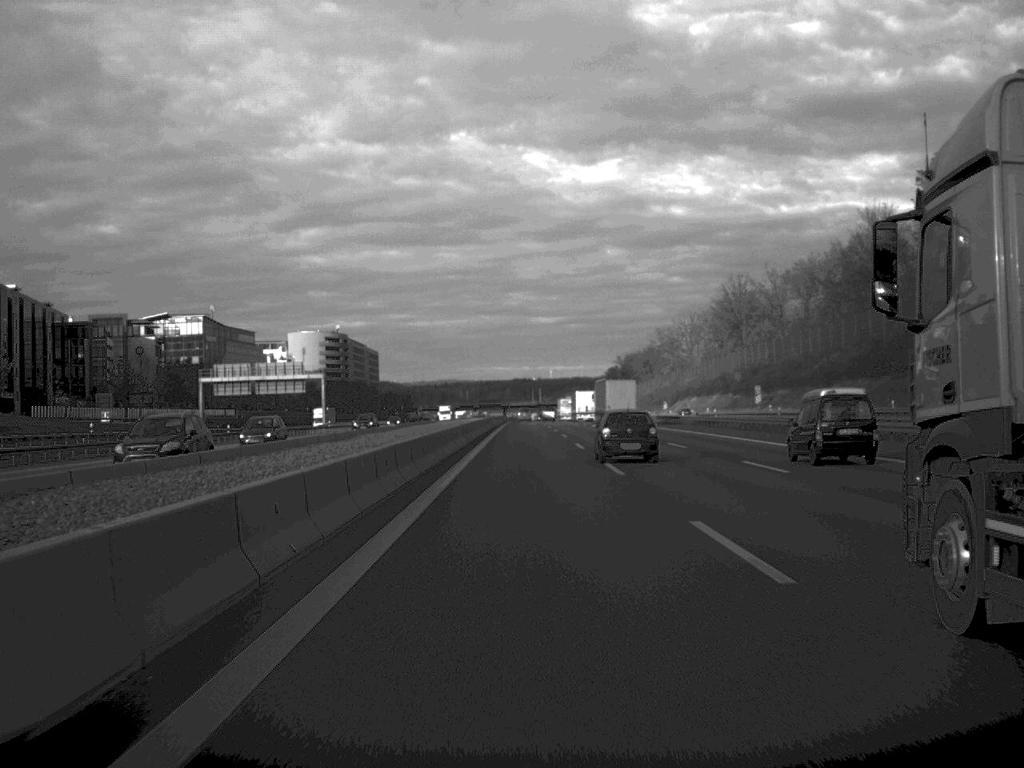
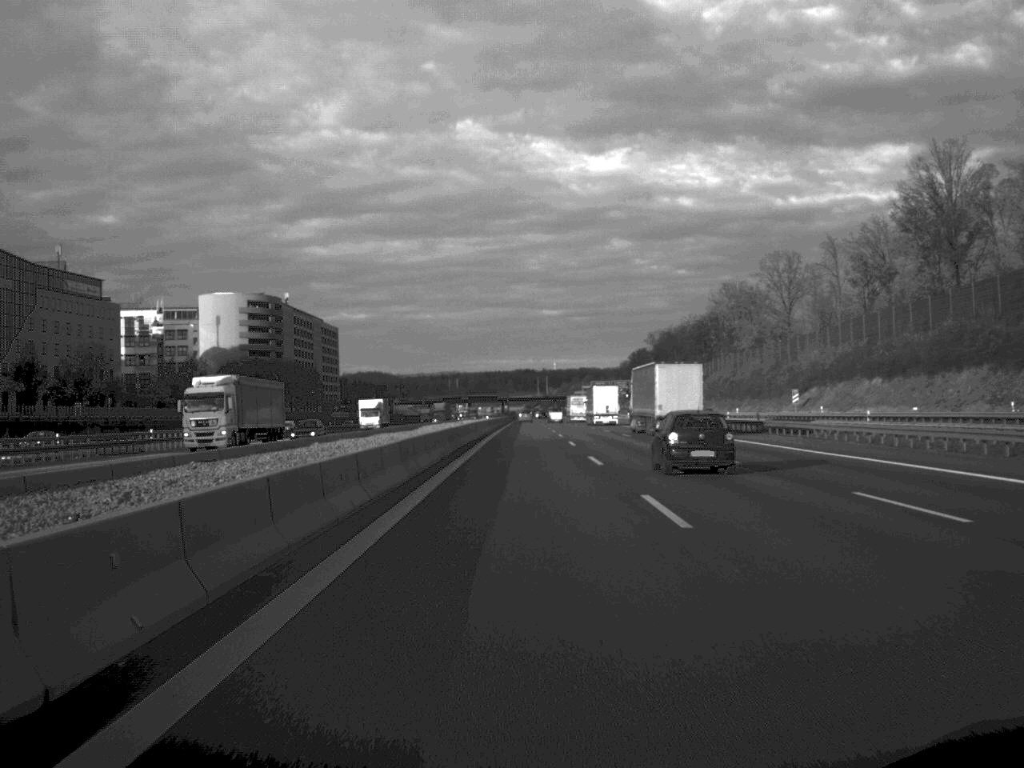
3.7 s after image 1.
(-0.4, +120.5) m; 0°
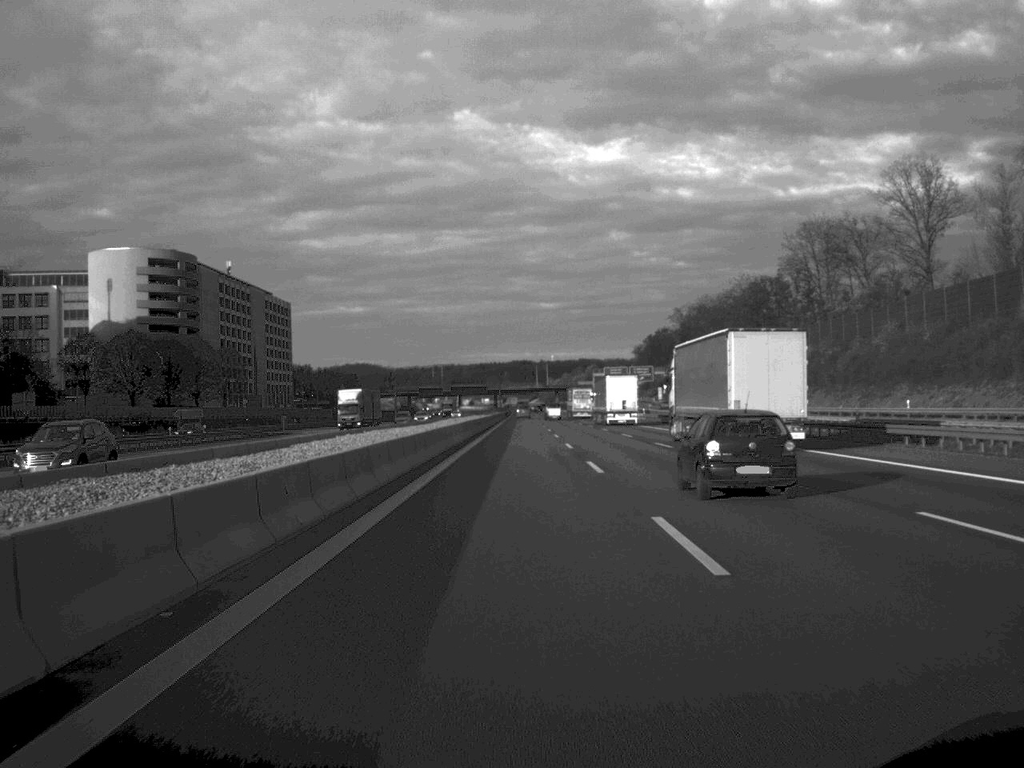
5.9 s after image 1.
(+0.1, +76.6) m; 0°
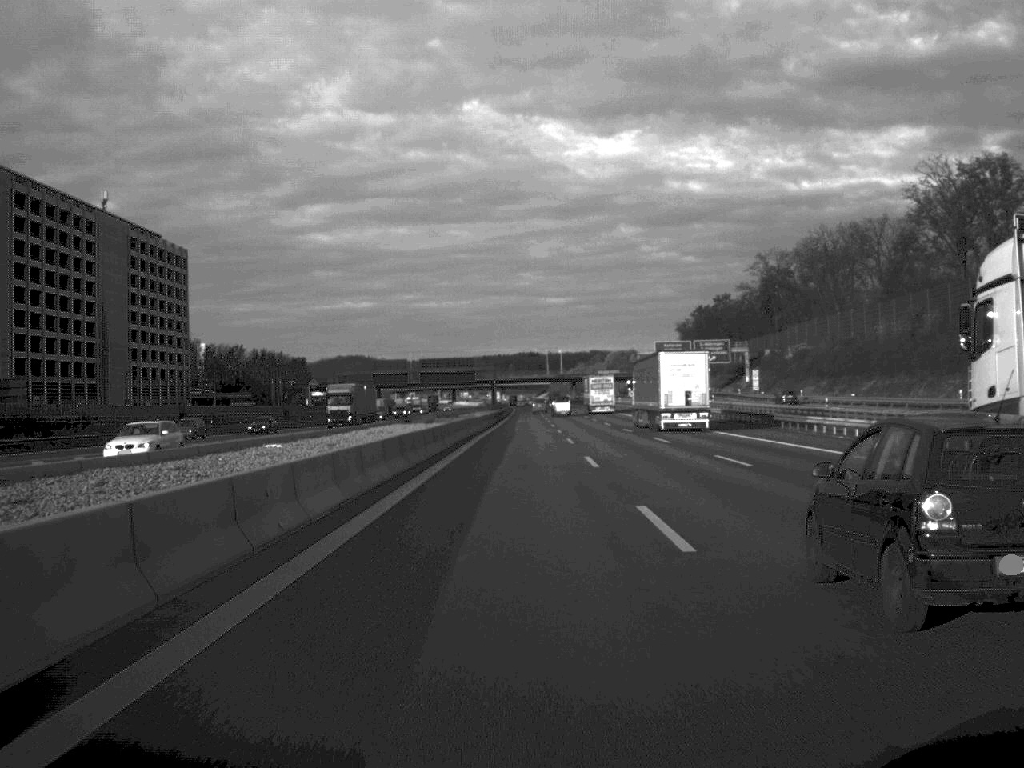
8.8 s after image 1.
(-0.3, +105.9) m; 0°
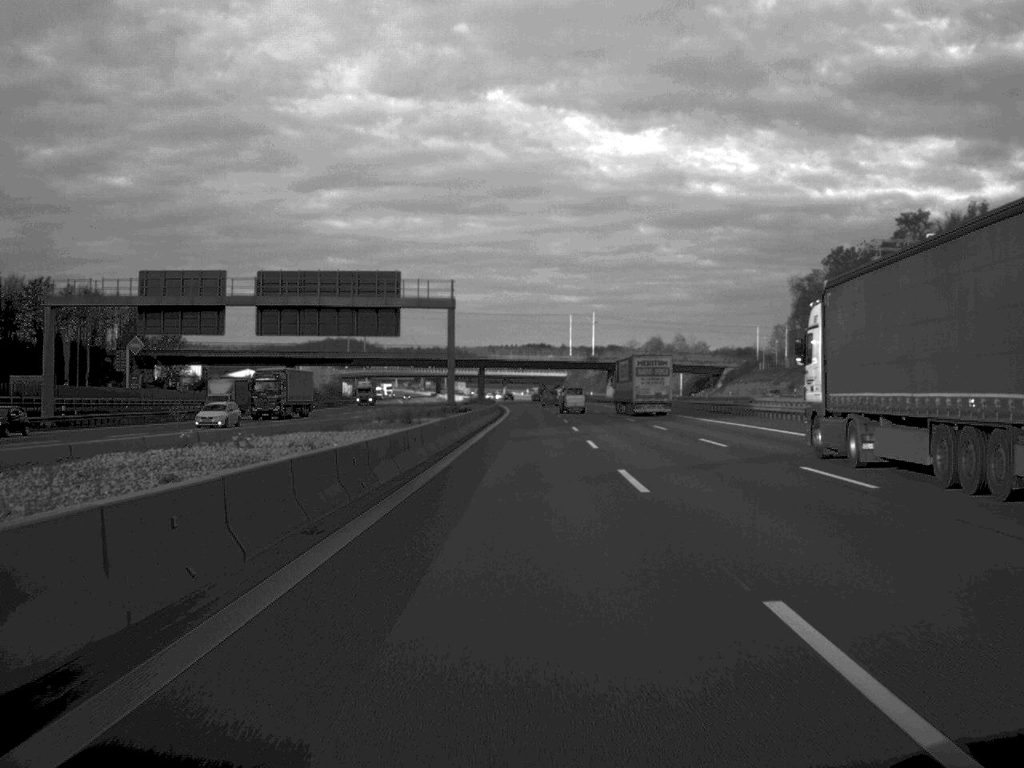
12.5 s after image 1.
(0.0, +130.1) m; 0°
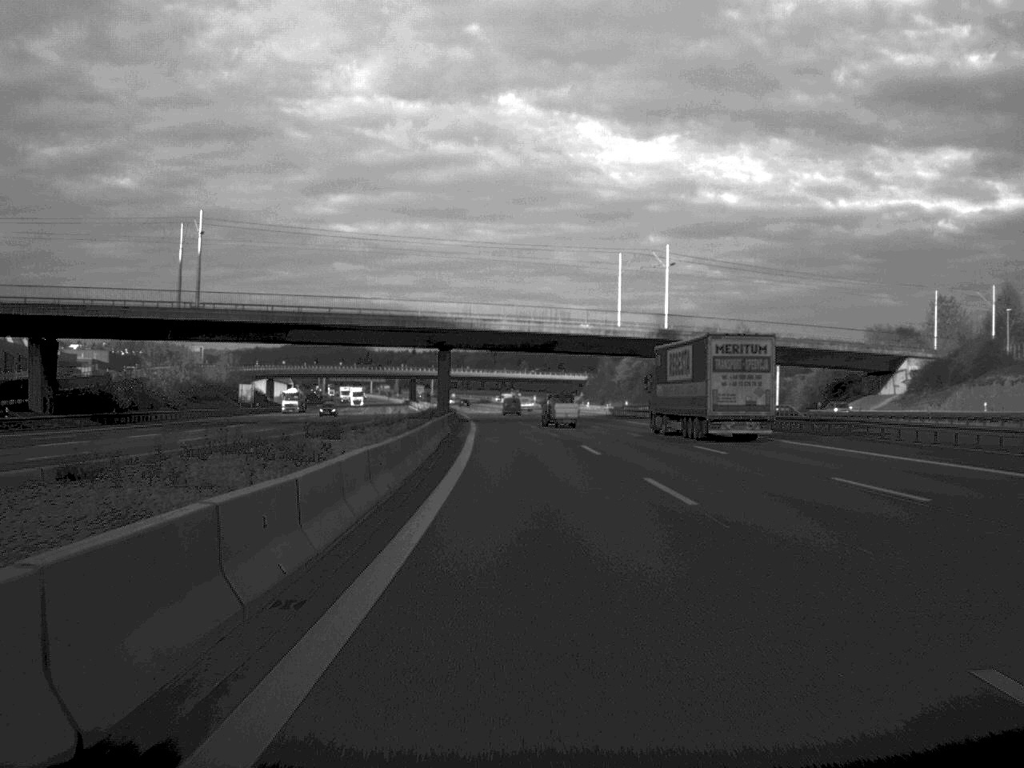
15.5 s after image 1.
(-0.2, +104.4) m; 0°
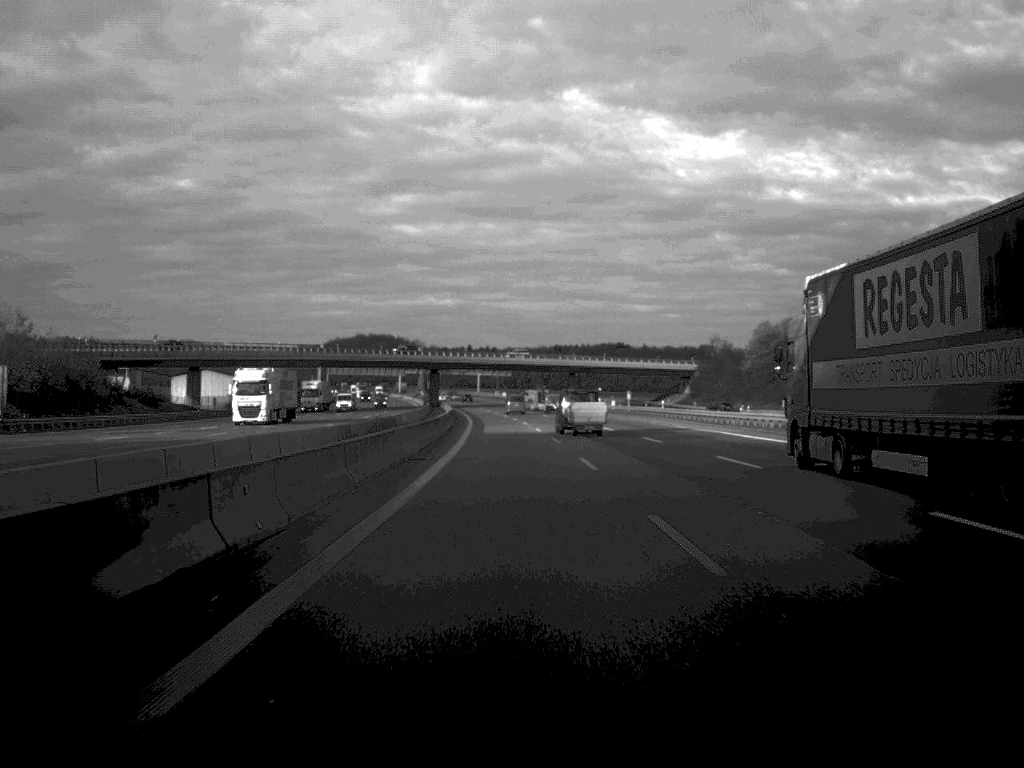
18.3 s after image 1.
(-2.5, +99.8) m; -3°
